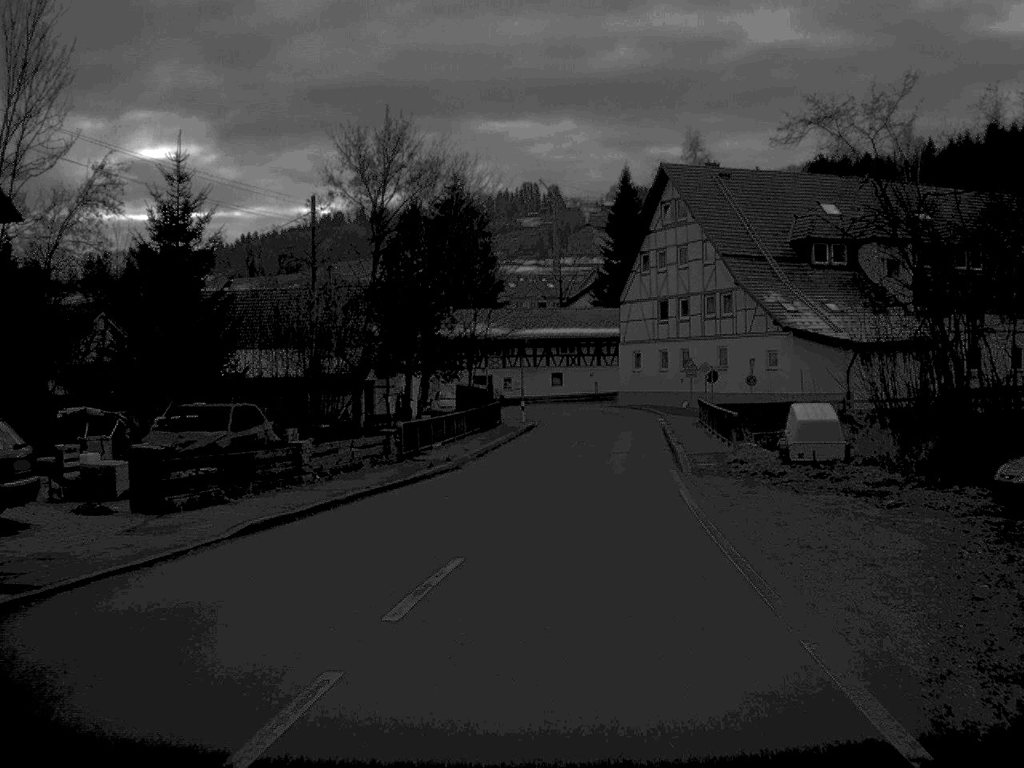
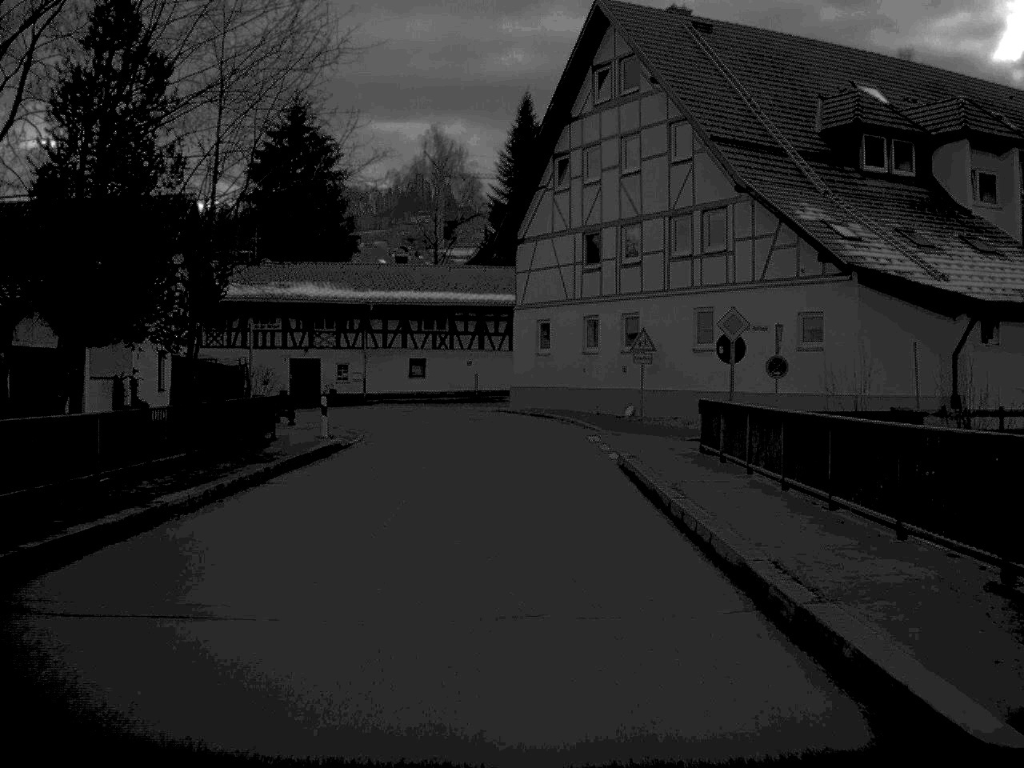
(+1.8, +30.7) m; +5°
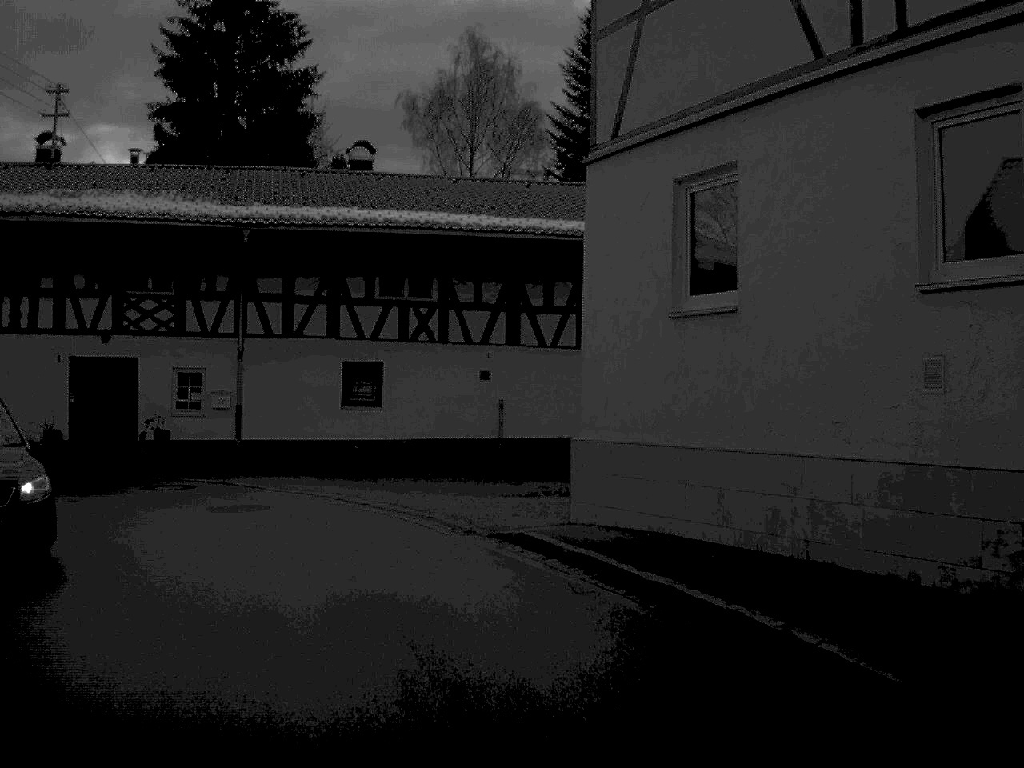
(-0.2, +34.4) m; -4°
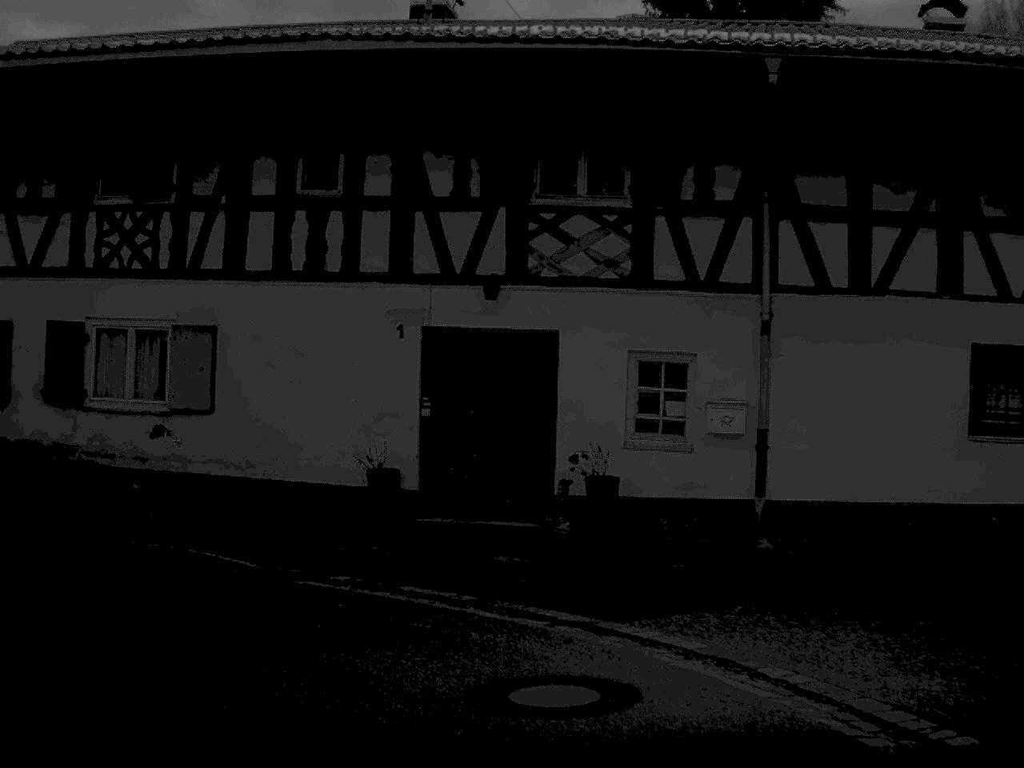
(-2.4, +12.9) m; -23°
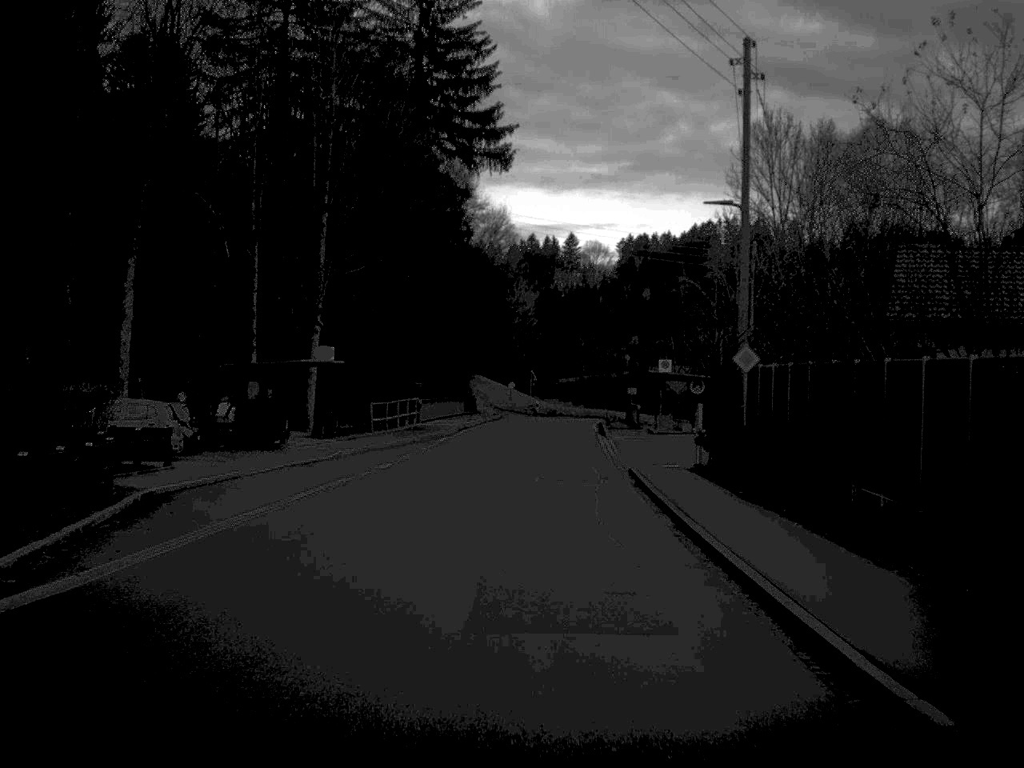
(-11.4, +14.7) m; -59°
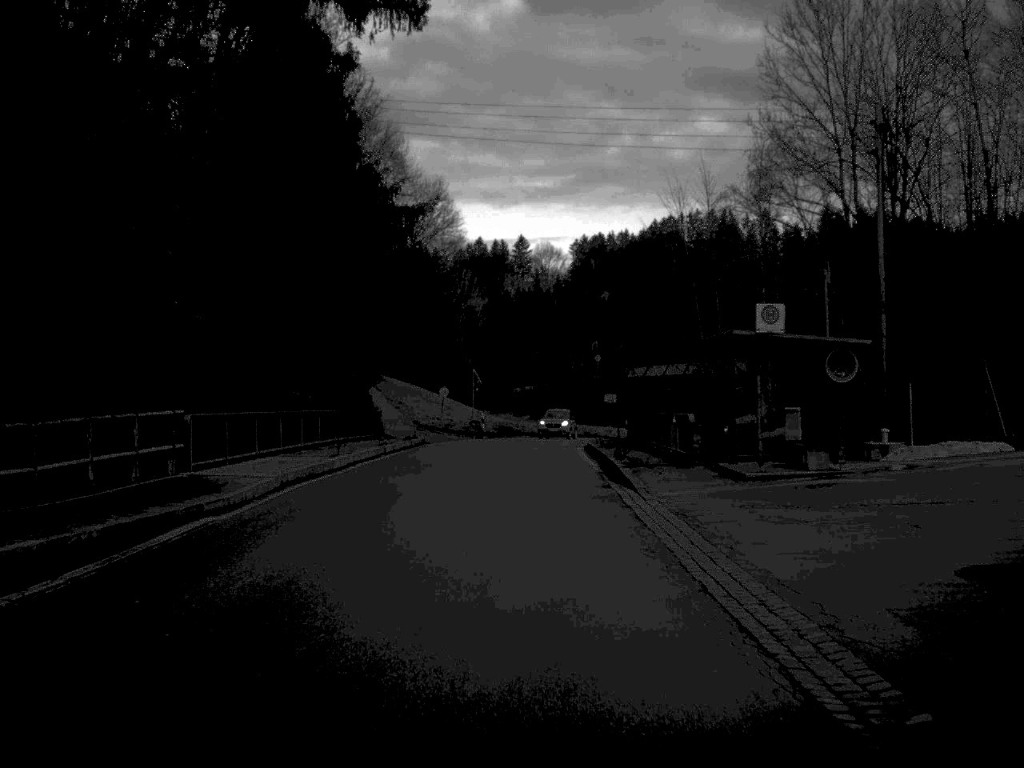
(+0.5, +30.8) m; +2°
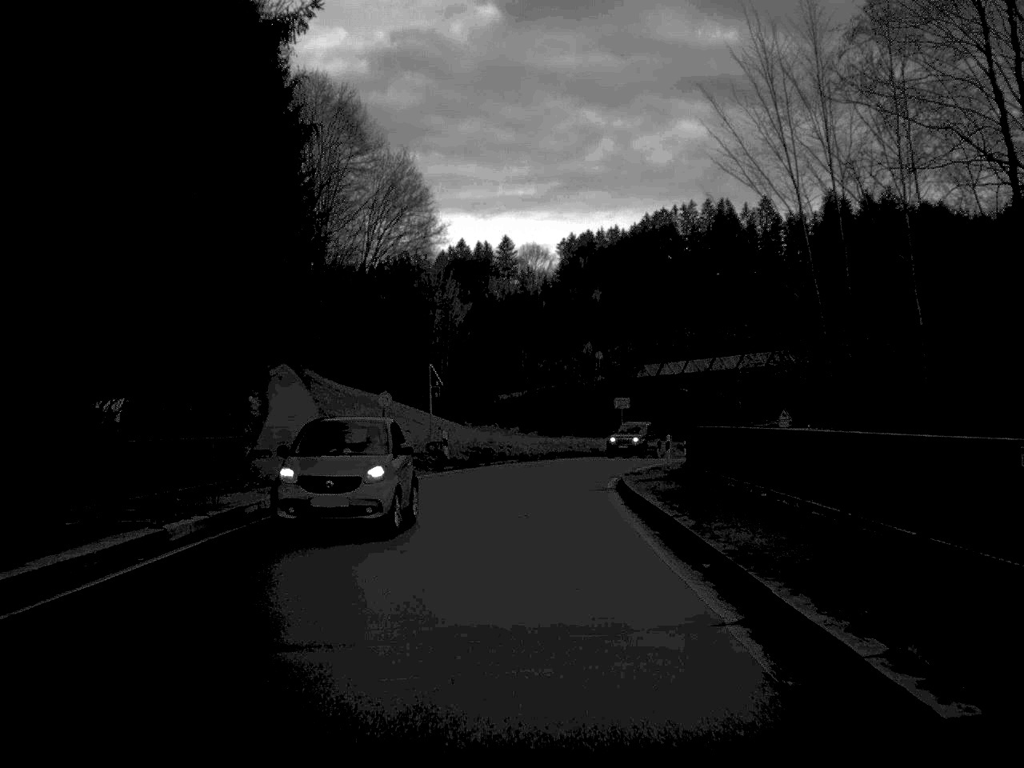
(+0.1, +21.6) m; 0°
